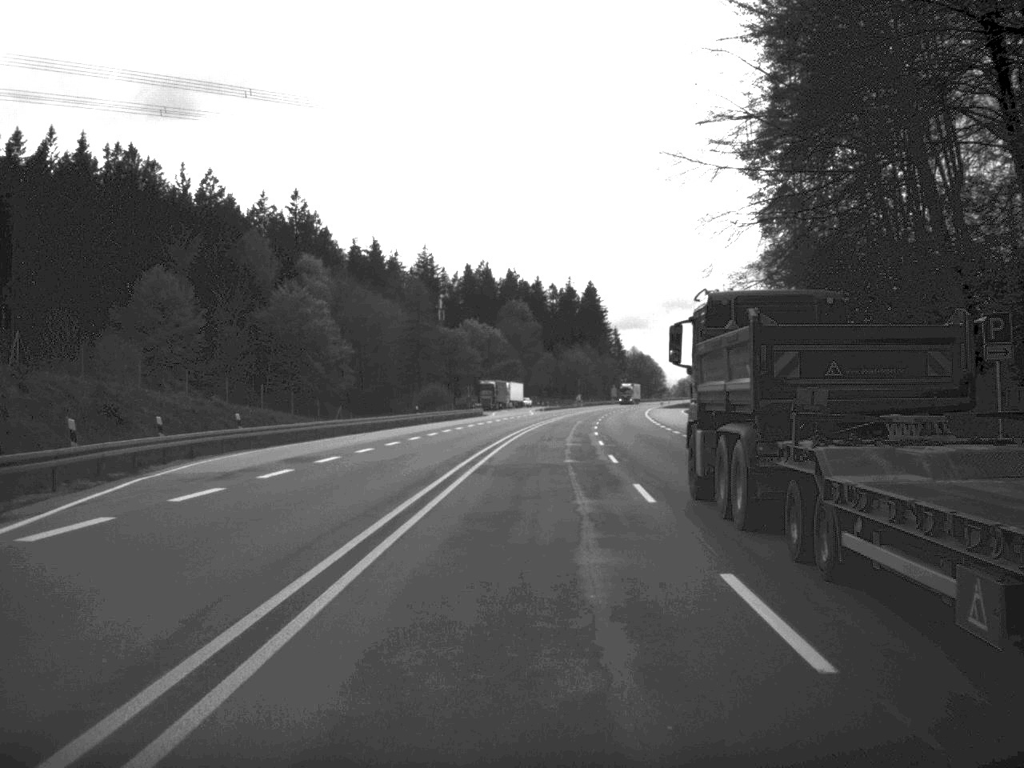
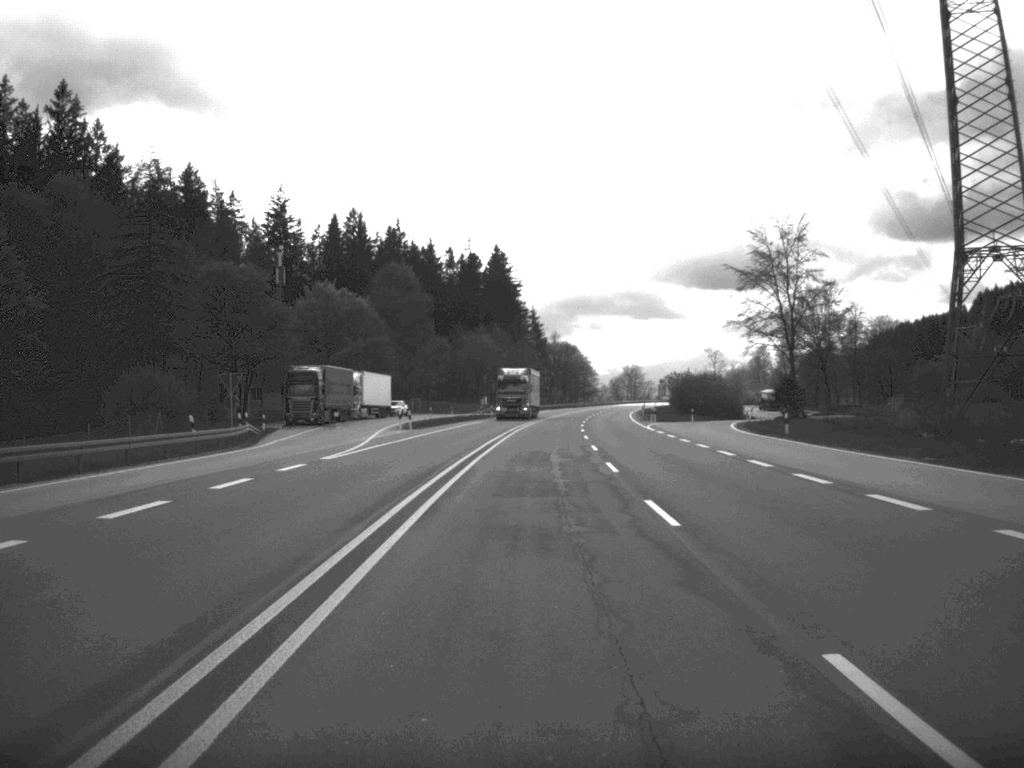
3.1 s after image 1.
(+2.9, +86.4) m; +4°
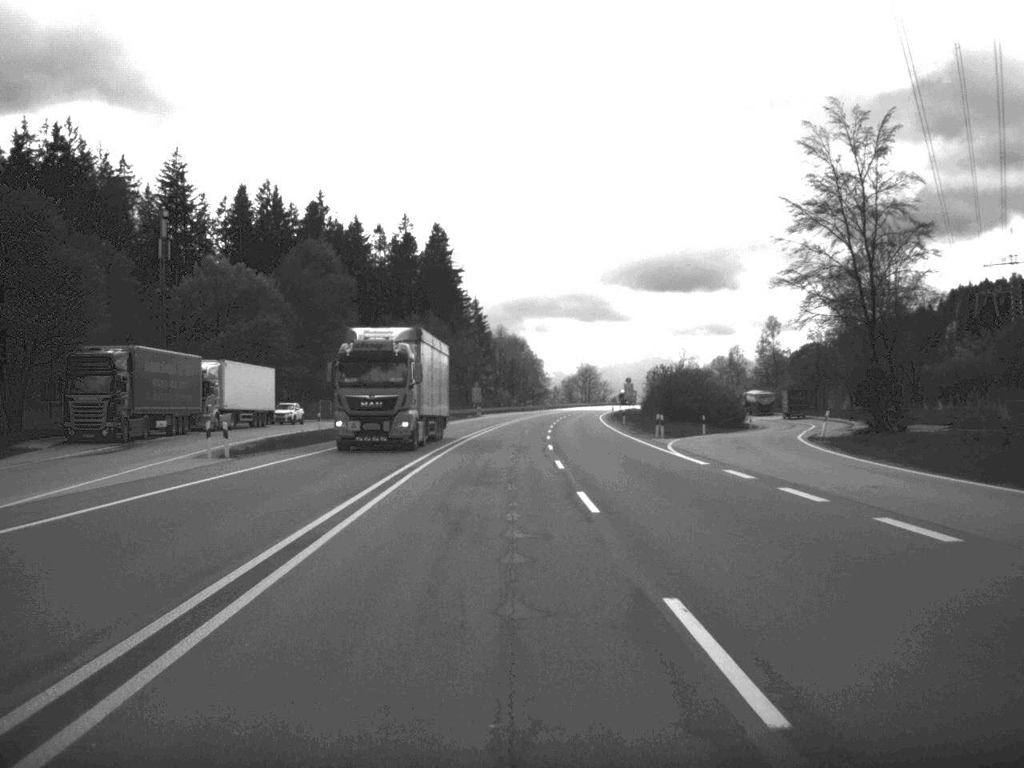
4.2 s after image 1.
(+0.7, +33.2) m; +2°
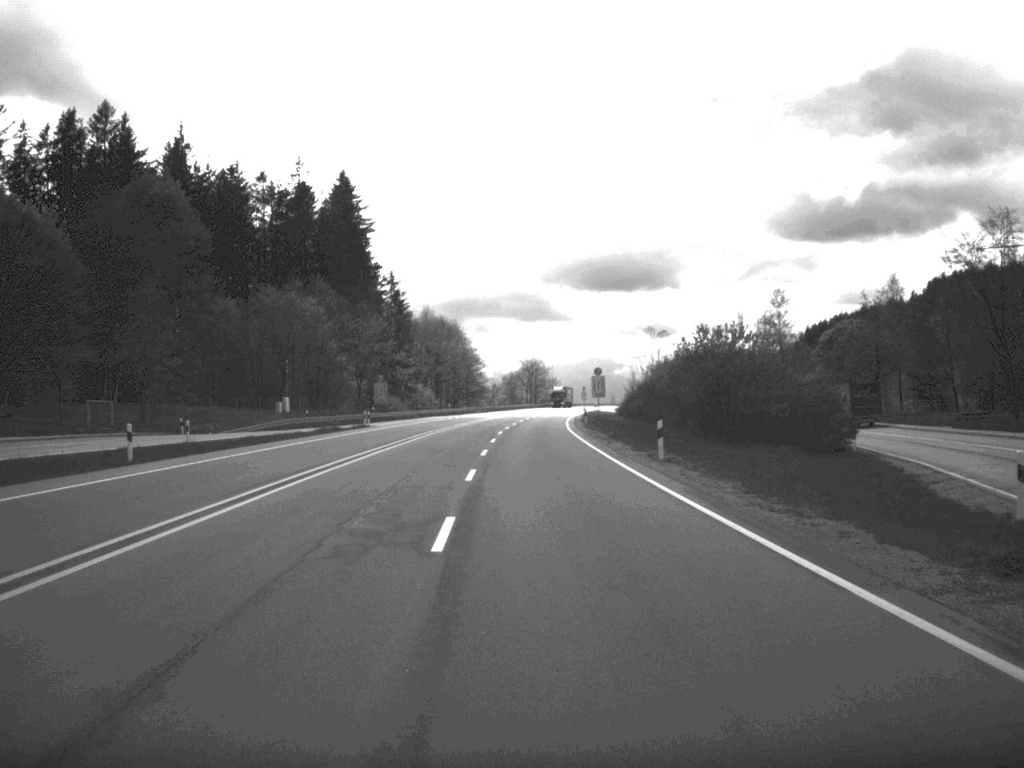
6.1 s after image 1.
(+1.4, +52.0) m; +2°
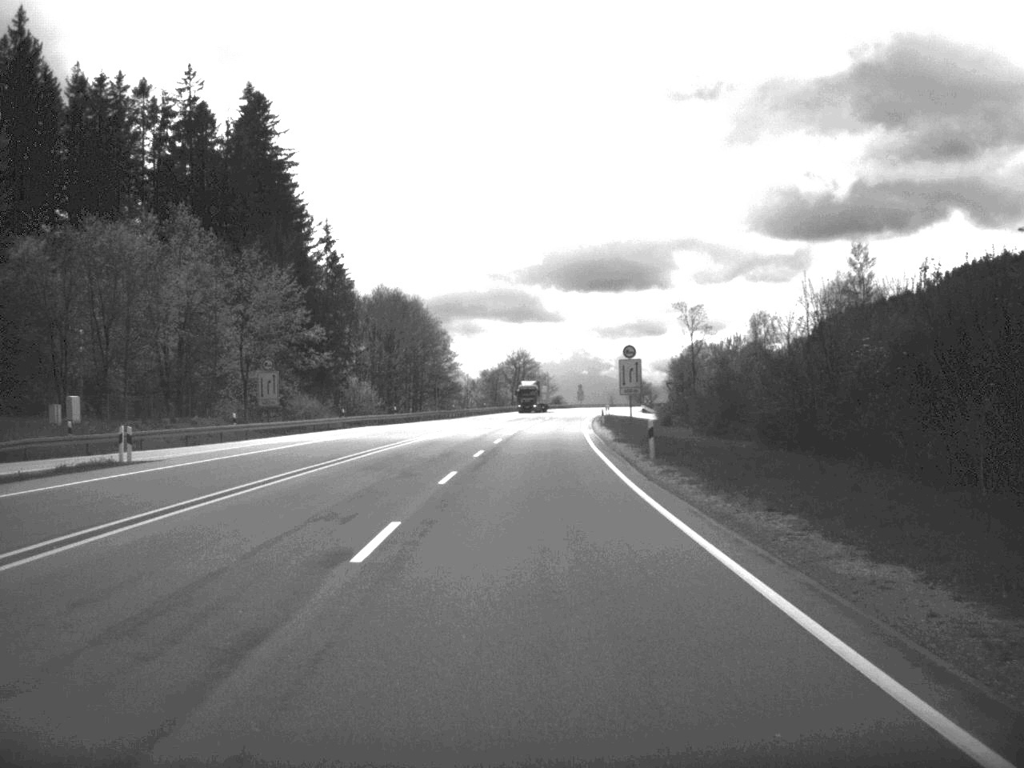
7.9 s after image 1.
(+0.2, +48.4) m; 0°
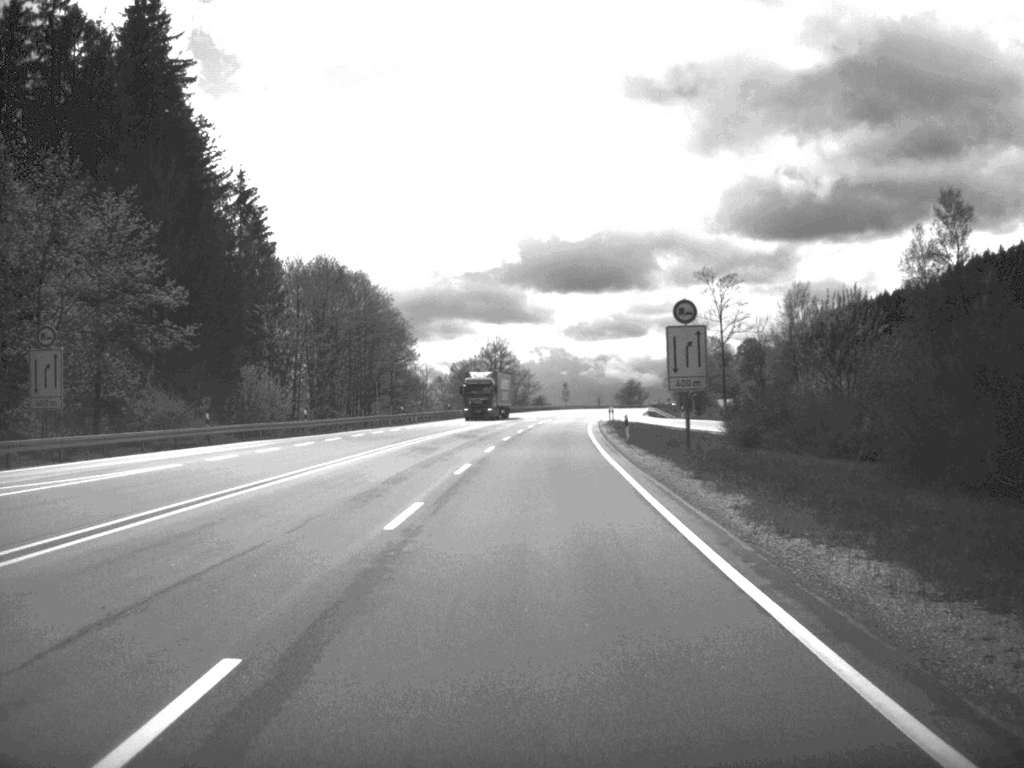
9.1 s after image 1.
(+0.2, +32.3) m; +1°
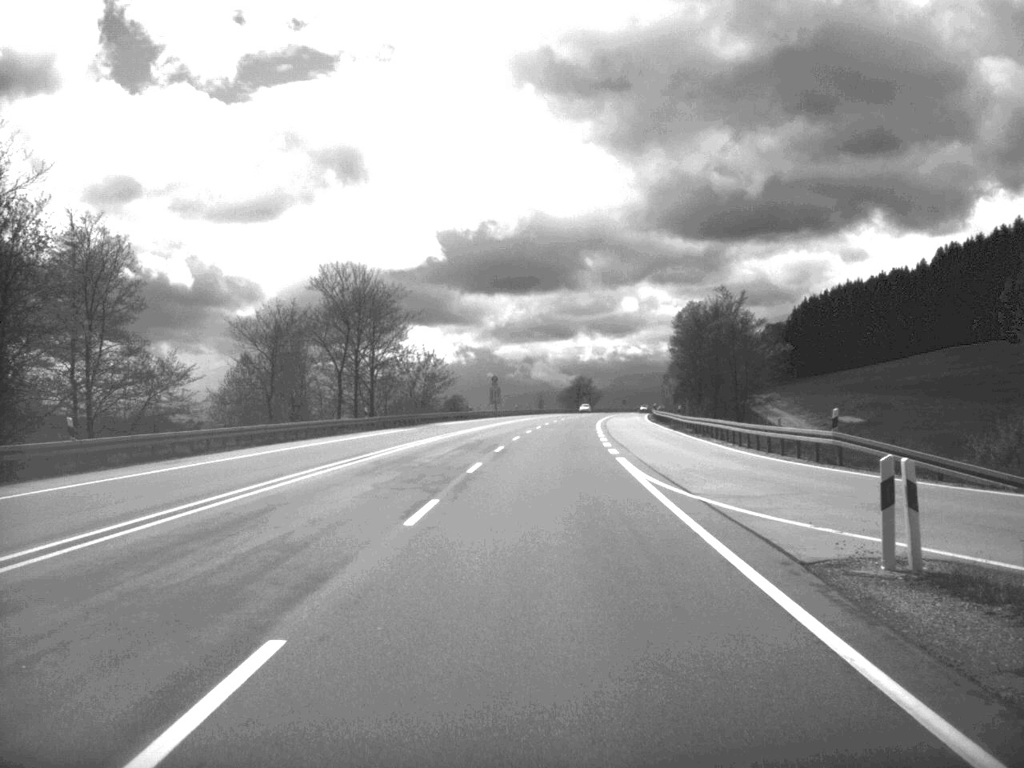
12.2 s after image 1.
(+2.1, +82.2) m; +3°
